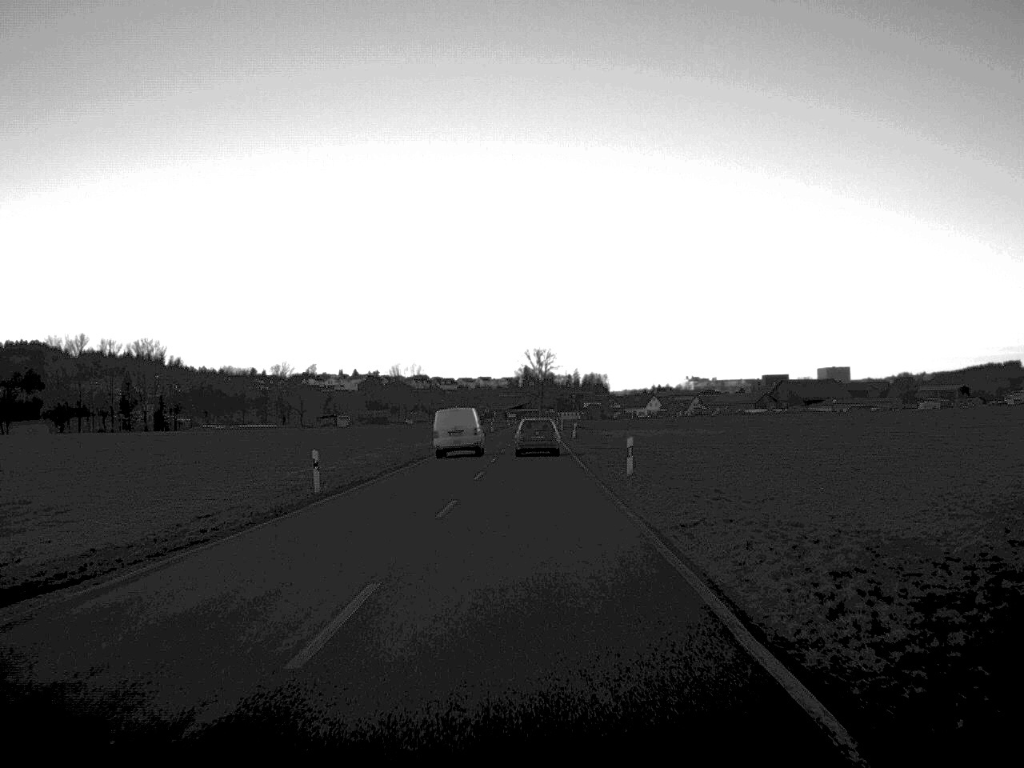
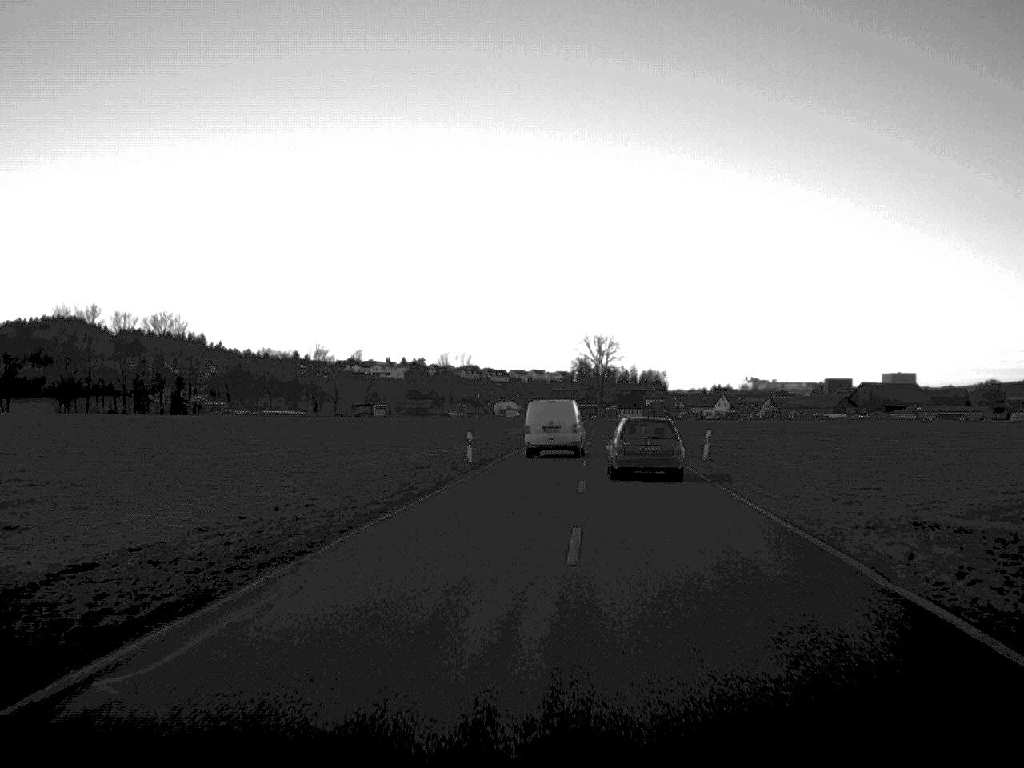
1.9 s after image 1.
(-1.0, +43.0) m; -2°
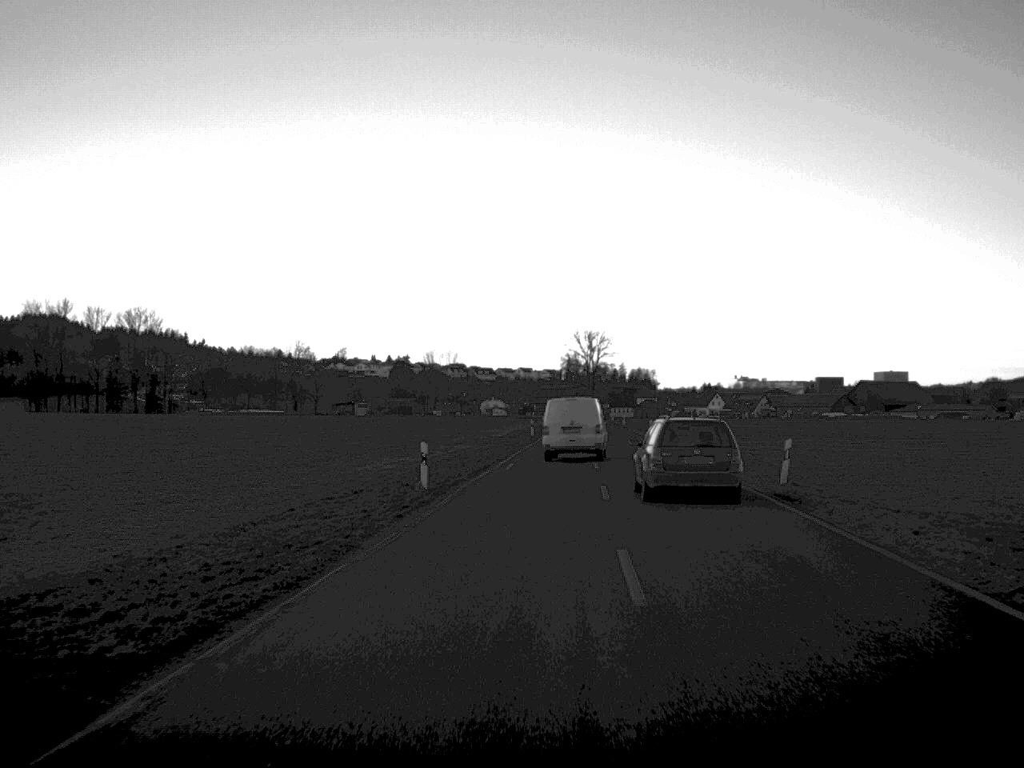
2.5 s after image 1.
(+0.1, +14.5) m; +1°
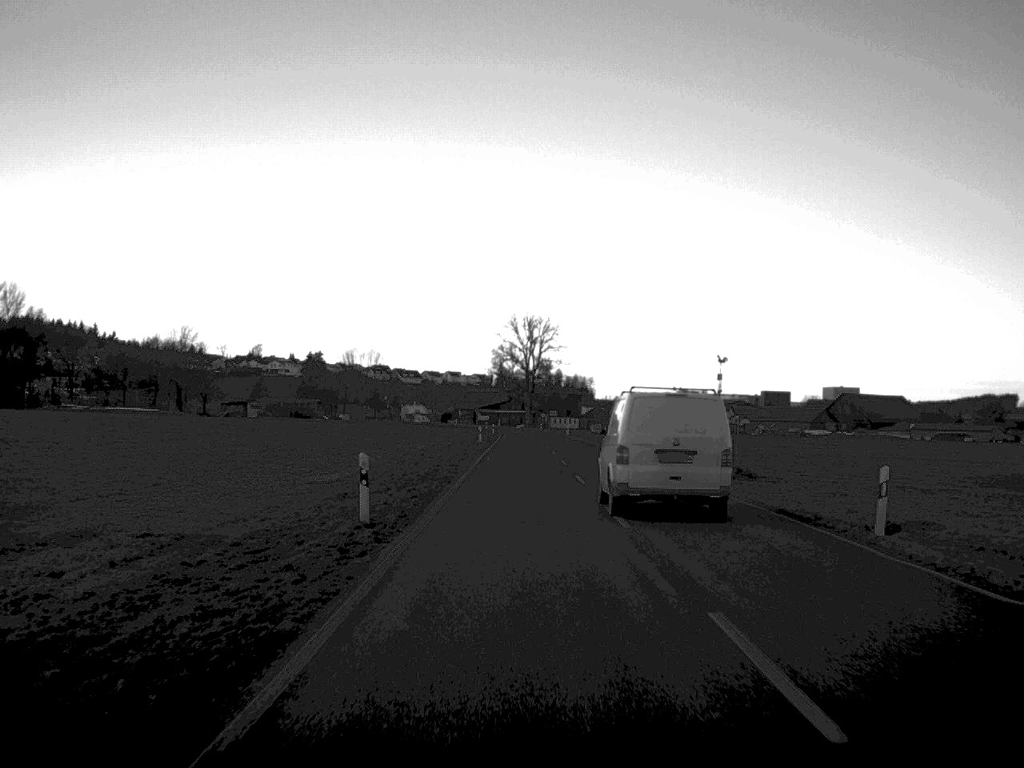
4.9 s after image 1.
(+1.7, +64.3) m; +3°
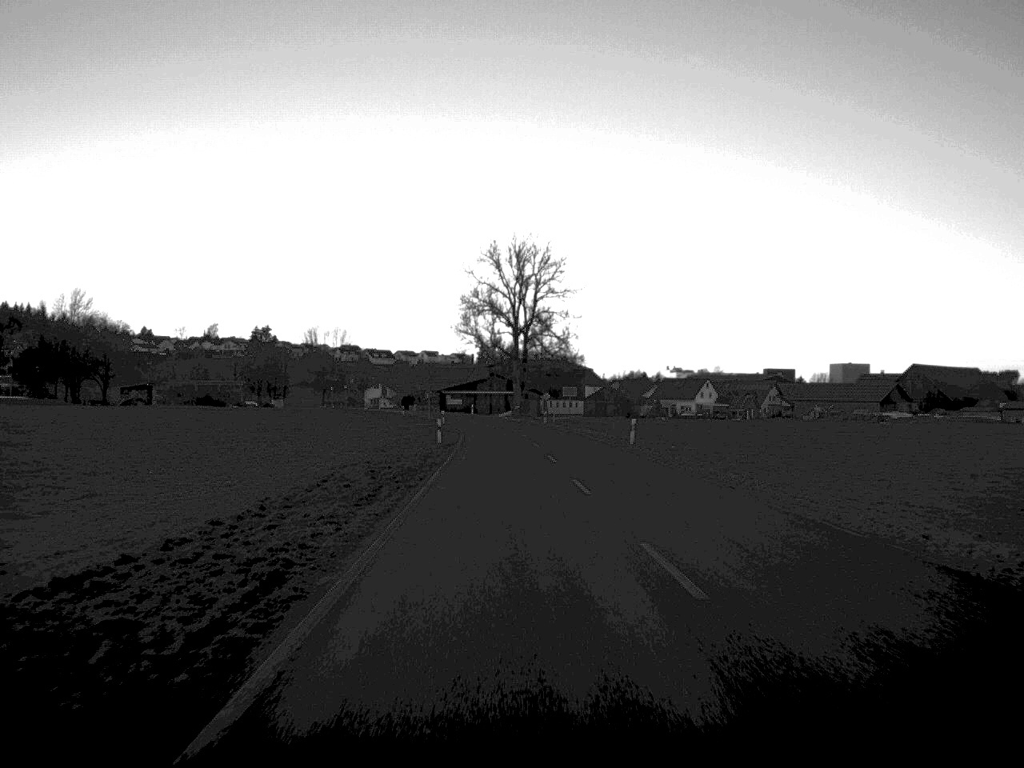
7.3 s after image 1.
(-0.5, +79.8) m; +1°
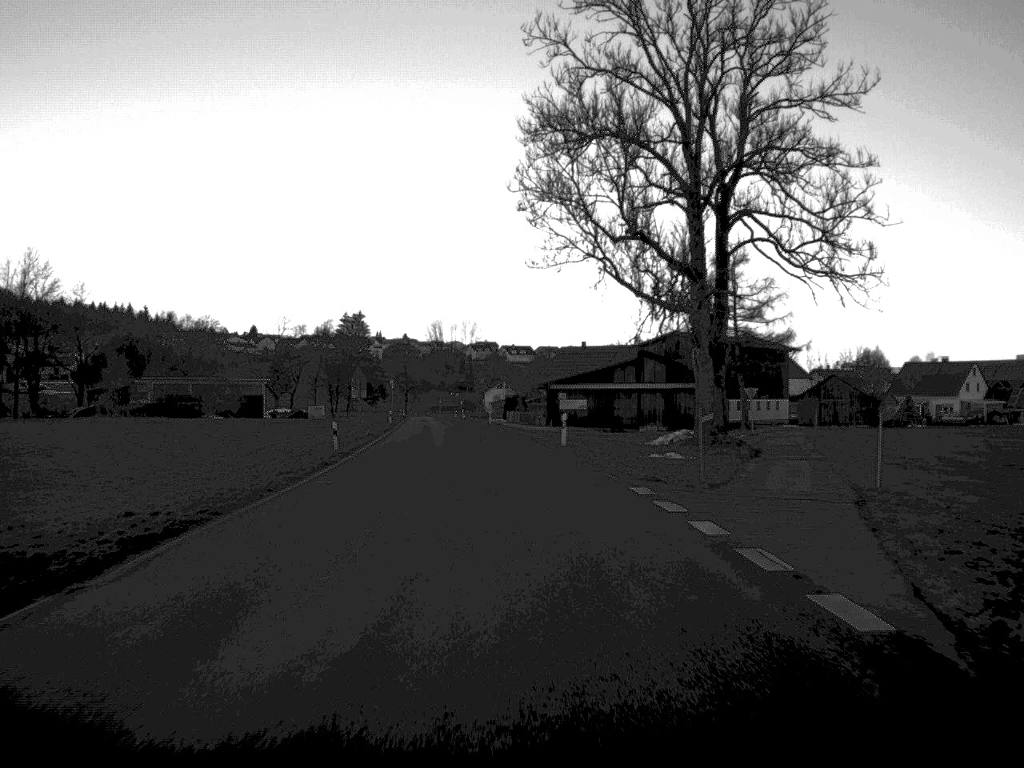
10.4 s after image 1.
(-2.1, +93.7) m; -7°
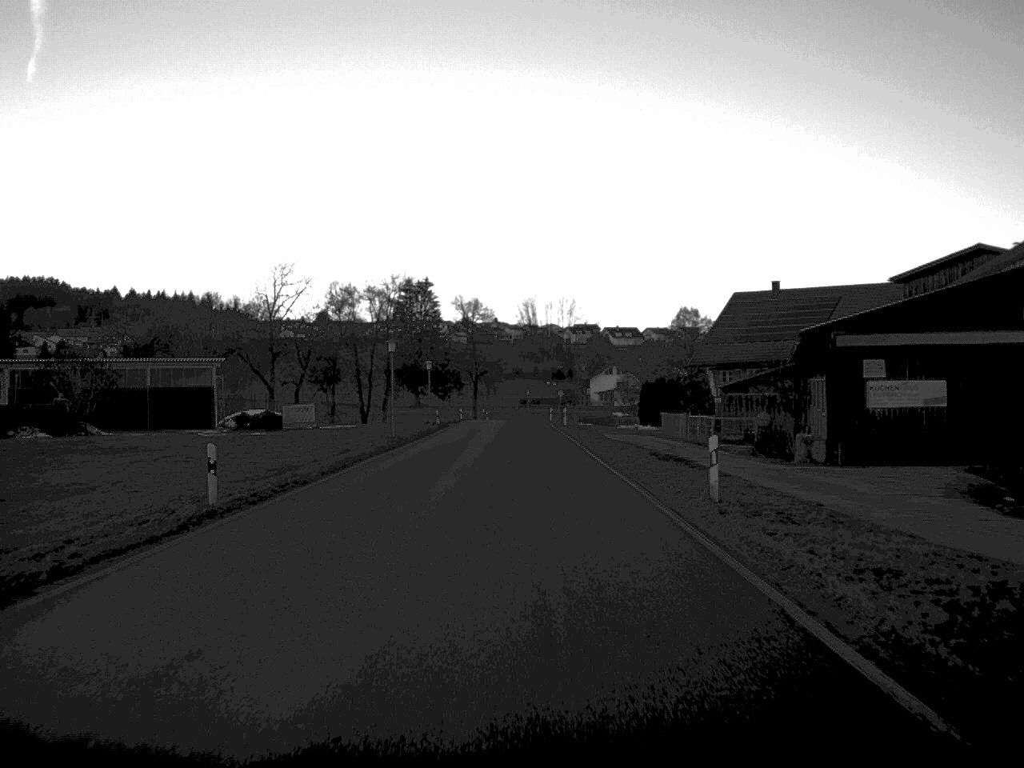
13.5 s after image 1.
(-4.1, +78.0) m; -4°
